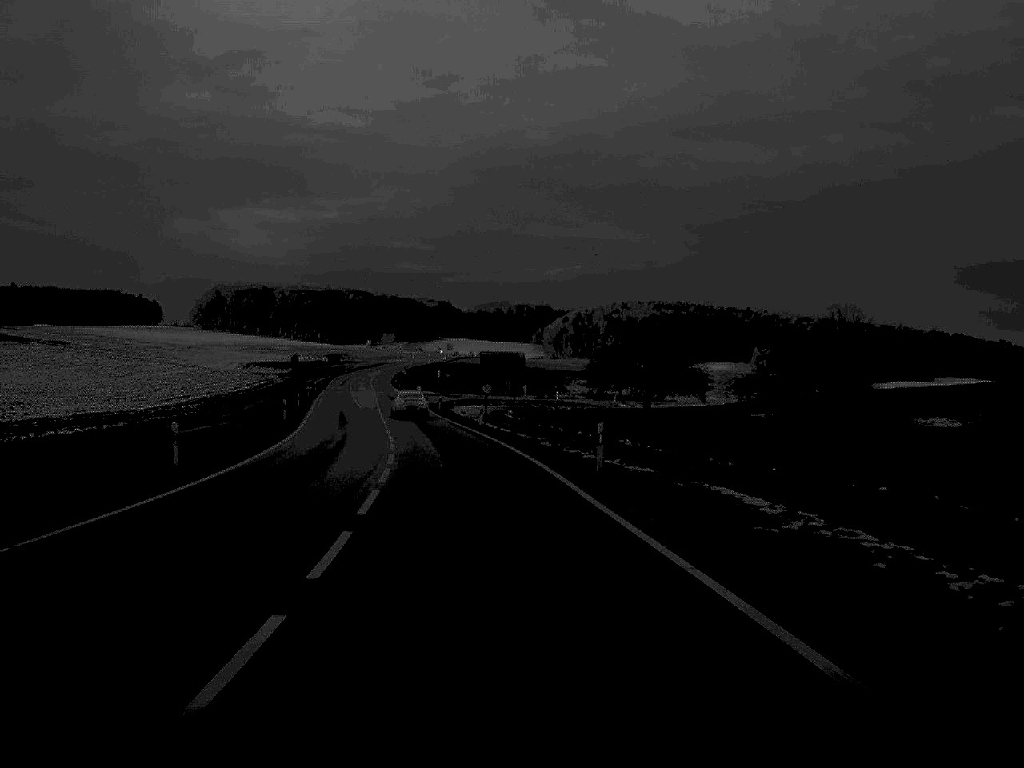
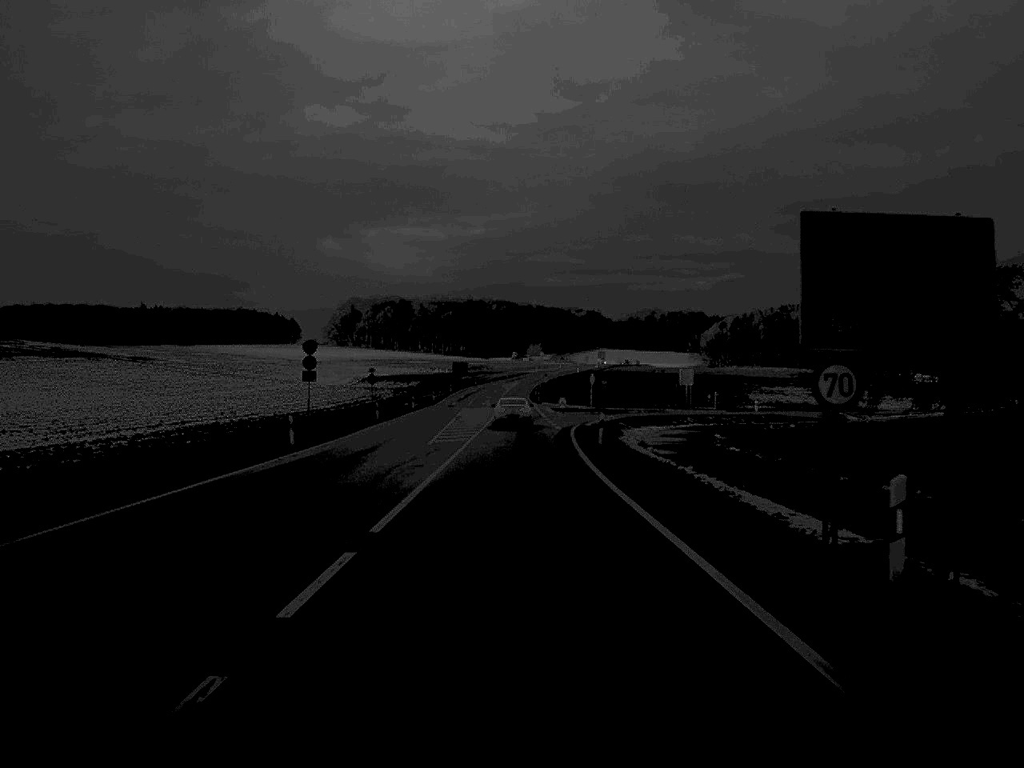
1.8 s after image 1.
(-3.5, +49.8) m; -6°
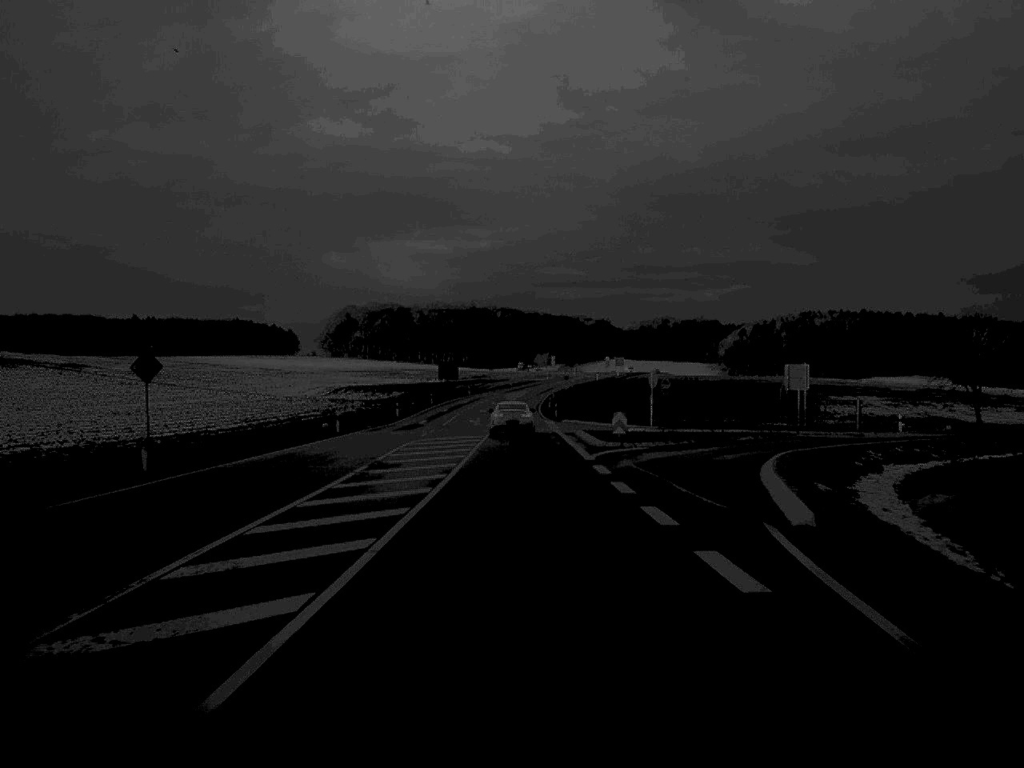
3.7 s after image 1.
(-0.2, +48.2) m; 0°
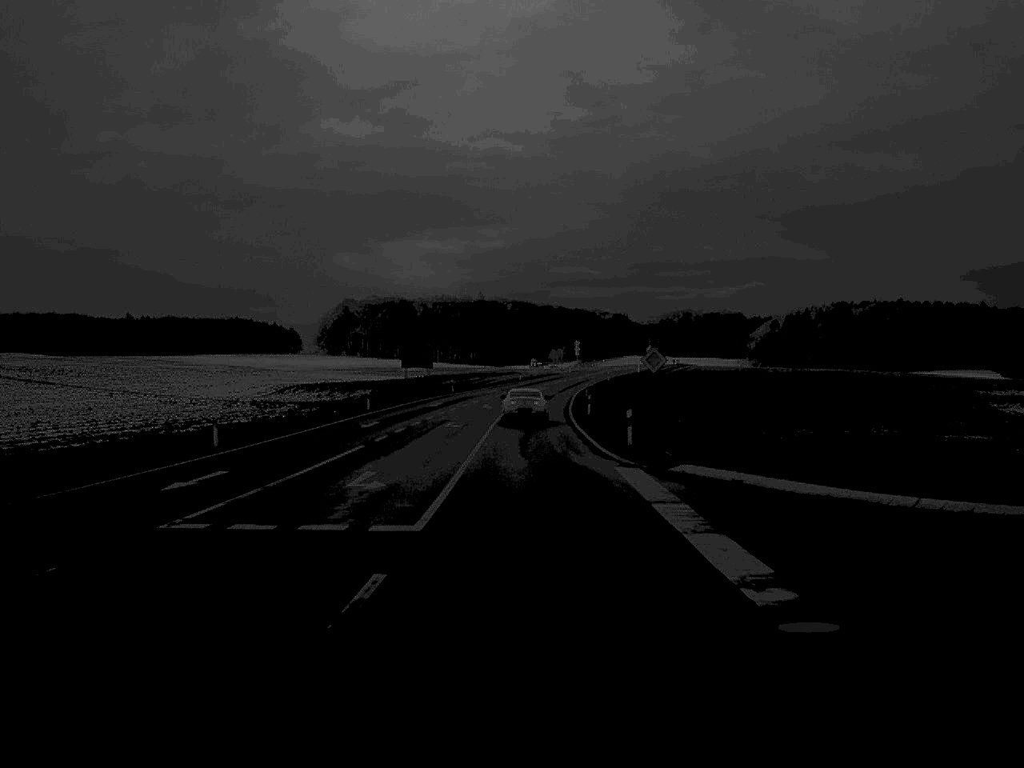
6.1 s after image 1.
(-0.3, +58.9) m; -1°
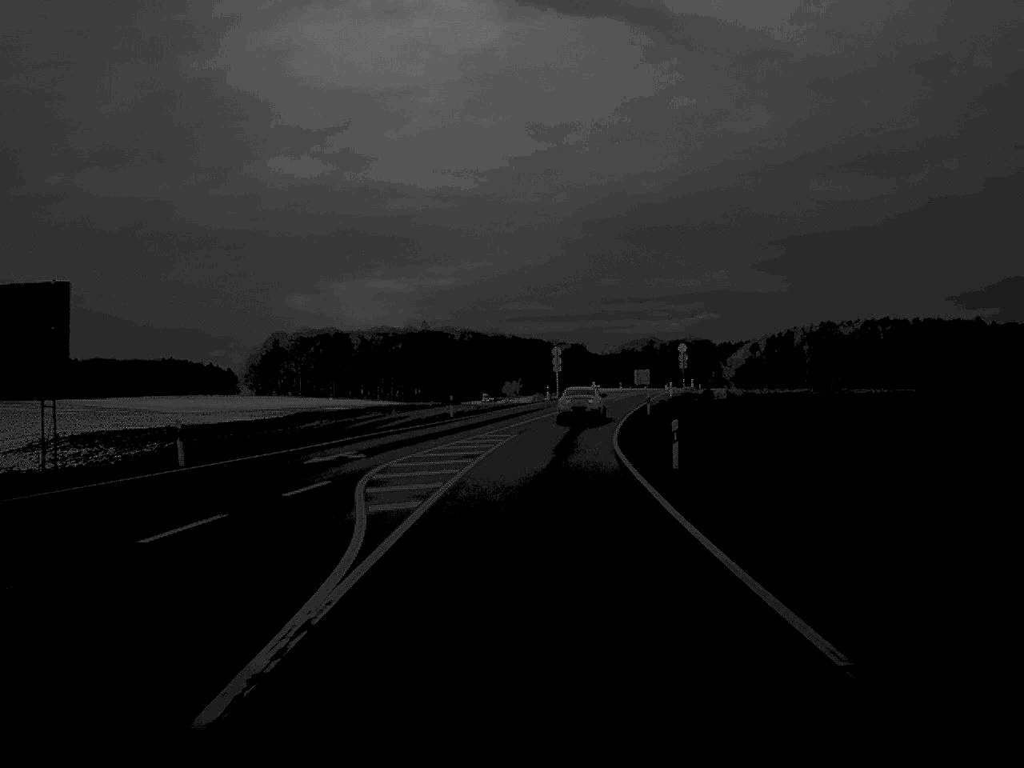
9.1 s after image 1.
(+0.7, +73.1) m; +2°
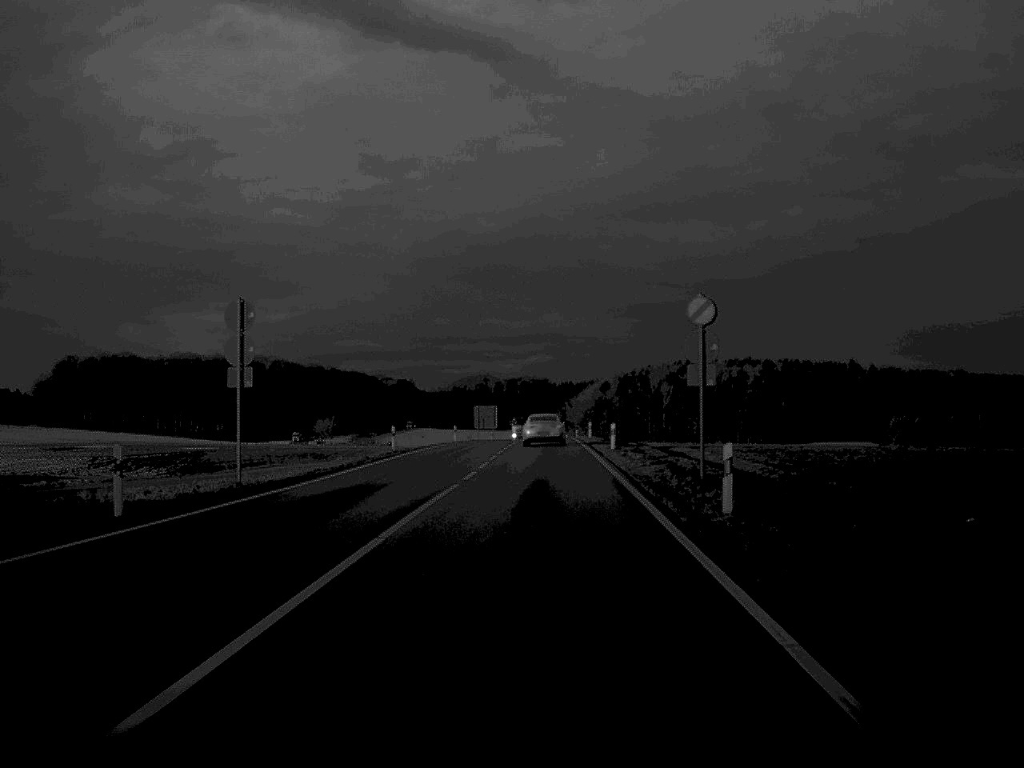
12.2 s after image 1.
(+5.1, +73.6) m; +8°
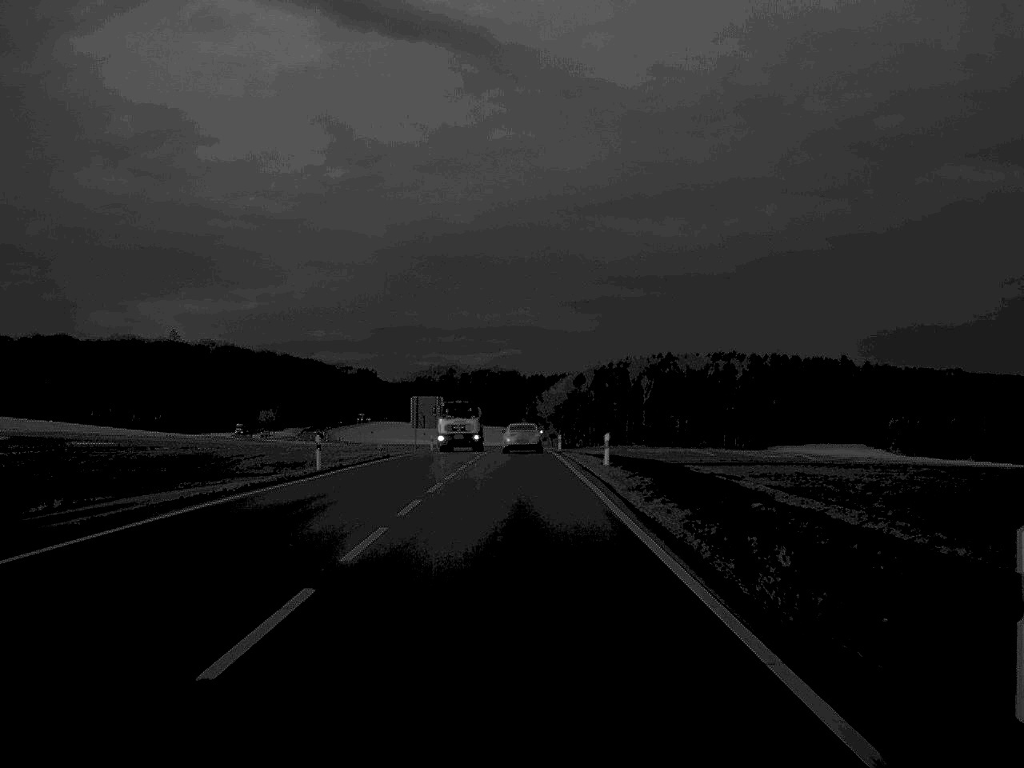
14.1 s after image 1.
(+0.7, +45.0) m; +1°
